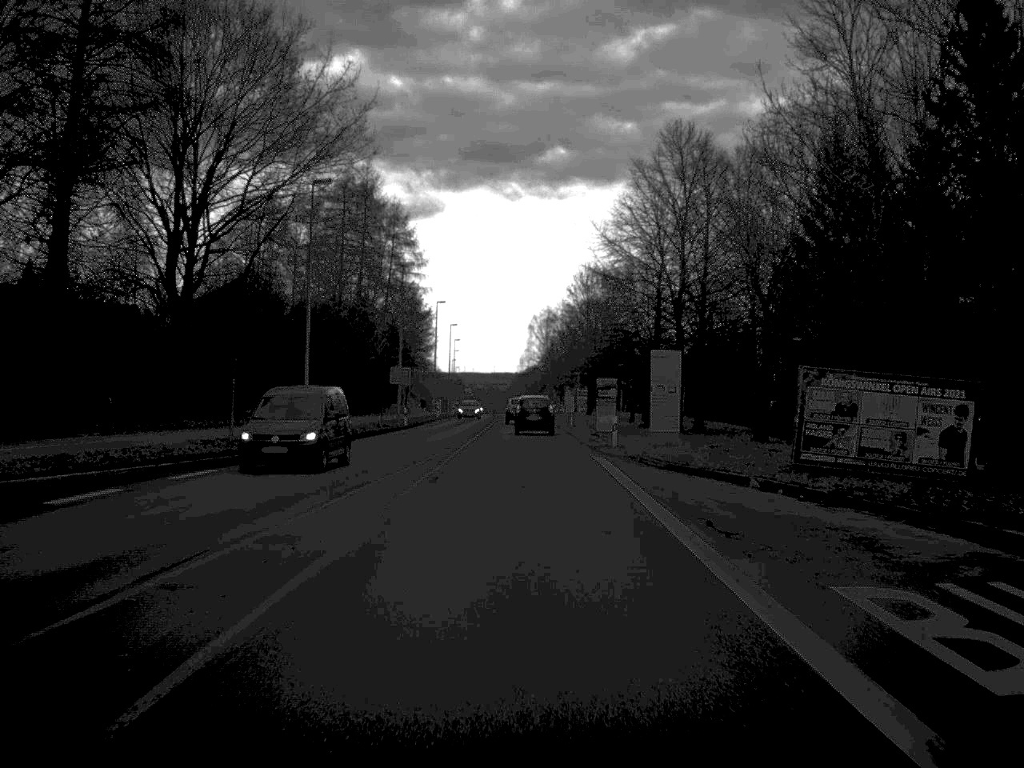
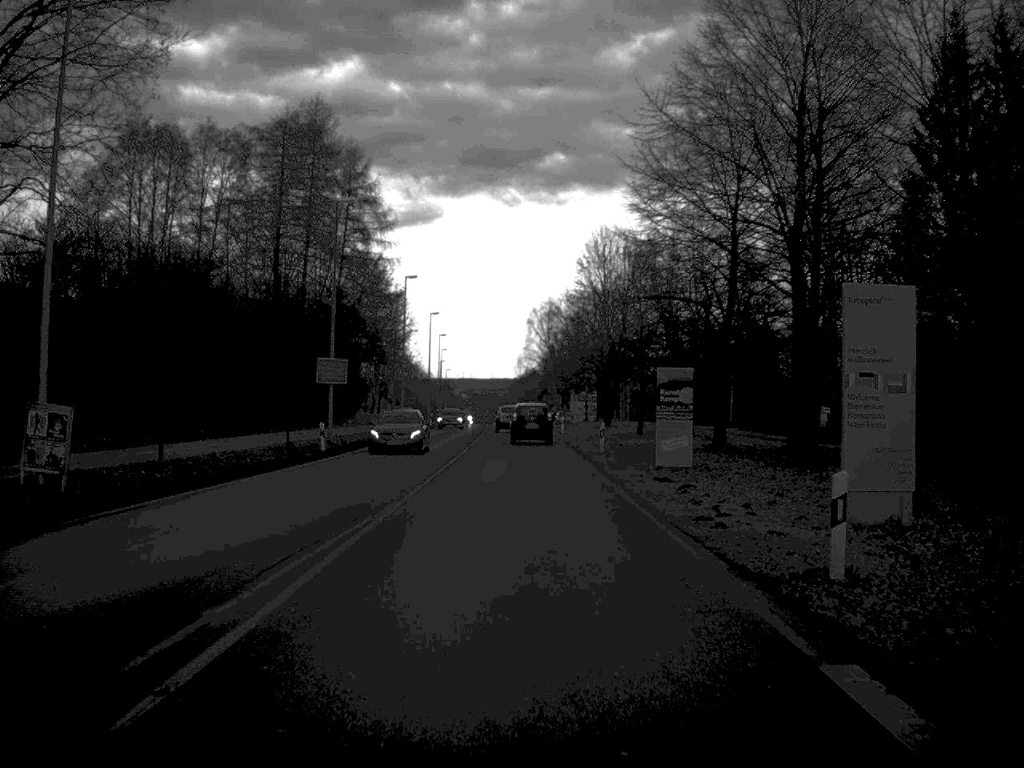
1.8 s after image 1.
(0.0, +27.9) m; 0°
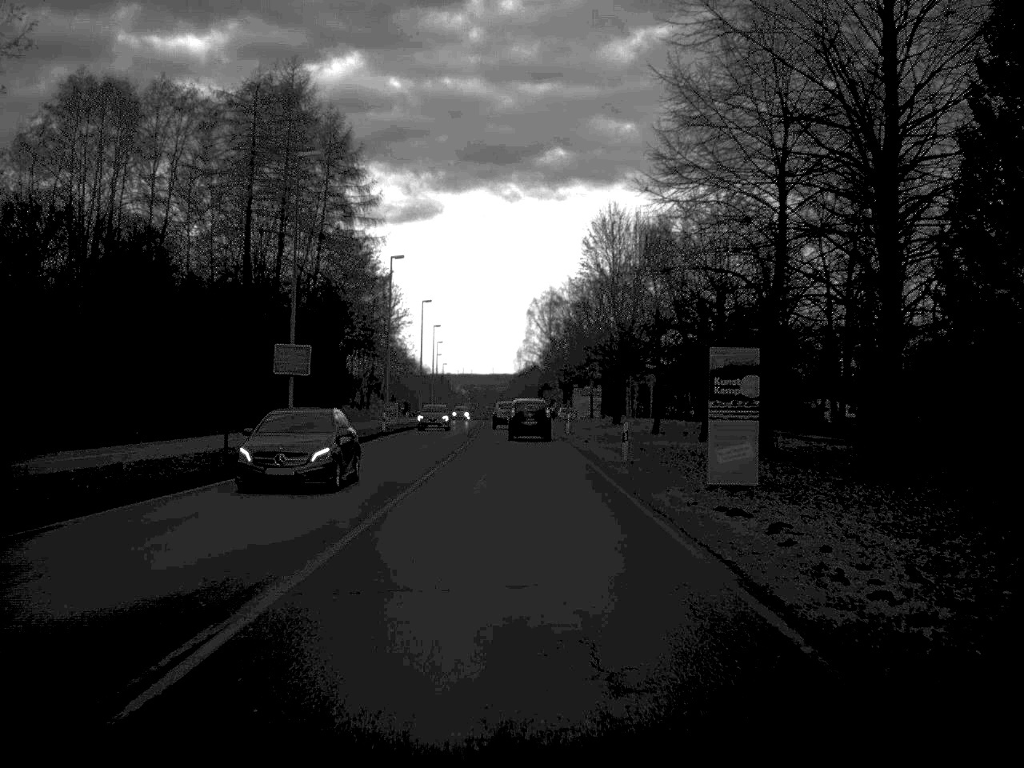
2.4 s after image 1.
(0.0, +9.1) m; 0°
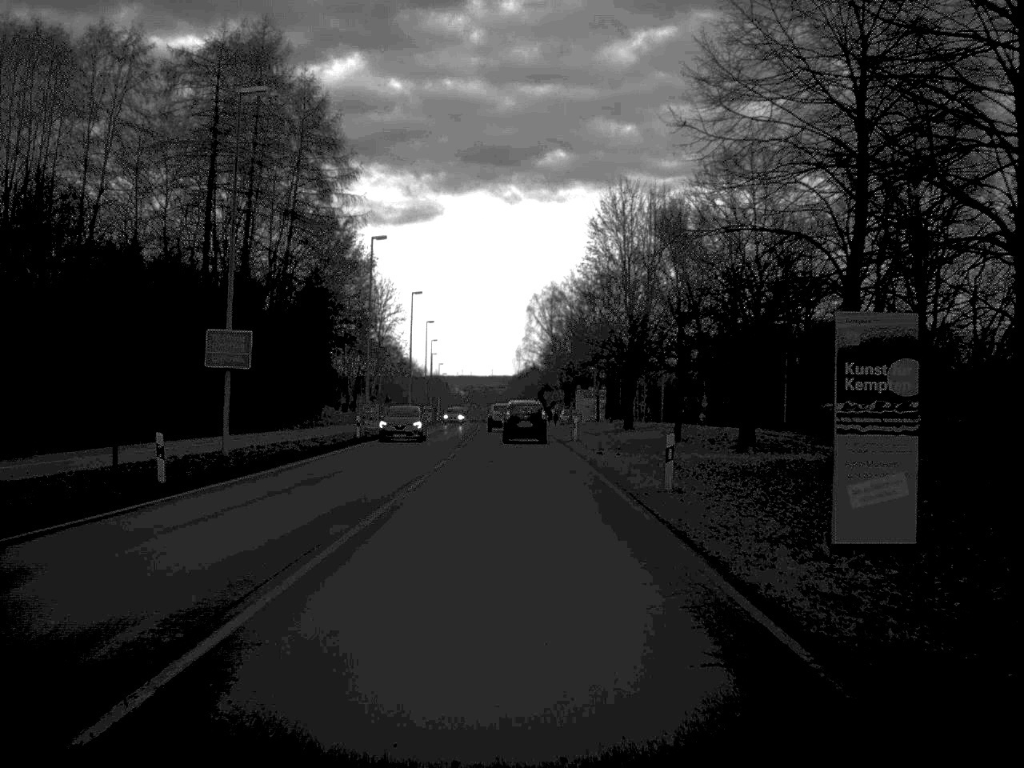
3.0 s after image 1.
(0.0, +9.5) m; 0°
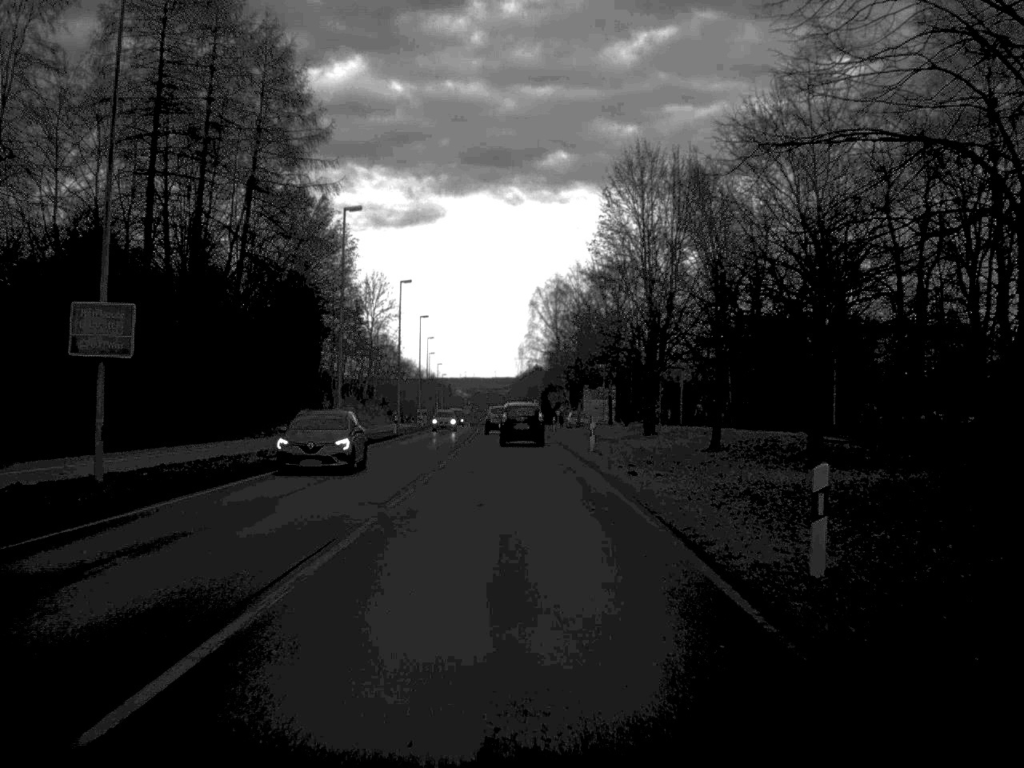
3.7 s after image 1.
(0.0, +10.7) m; 0°
